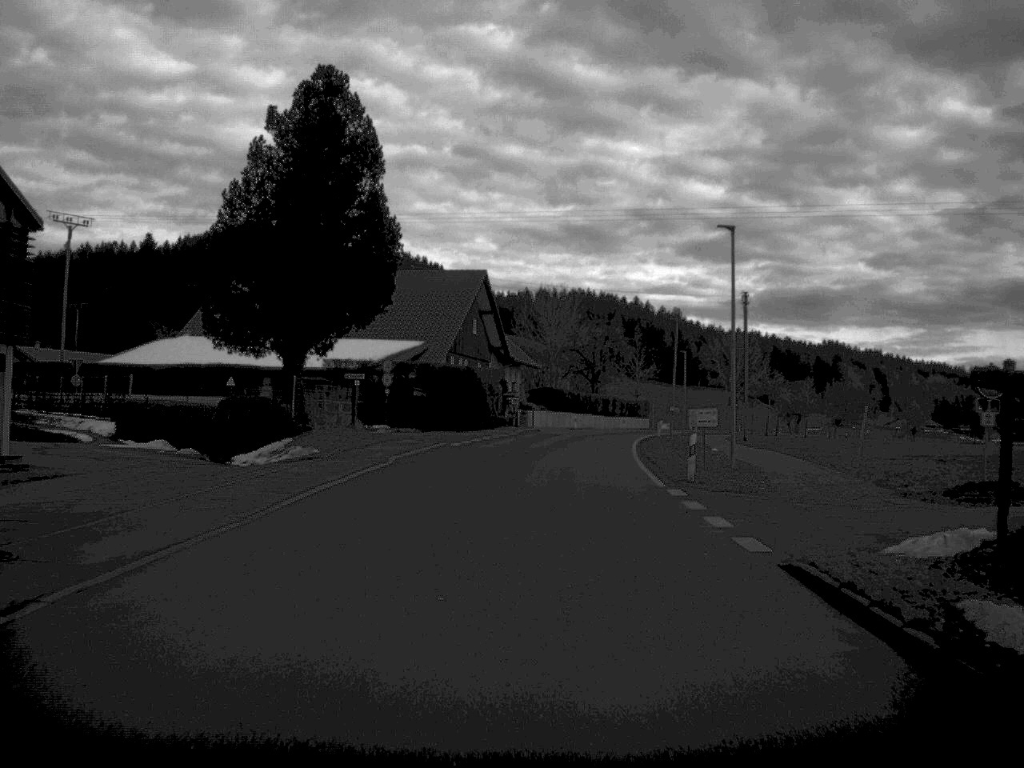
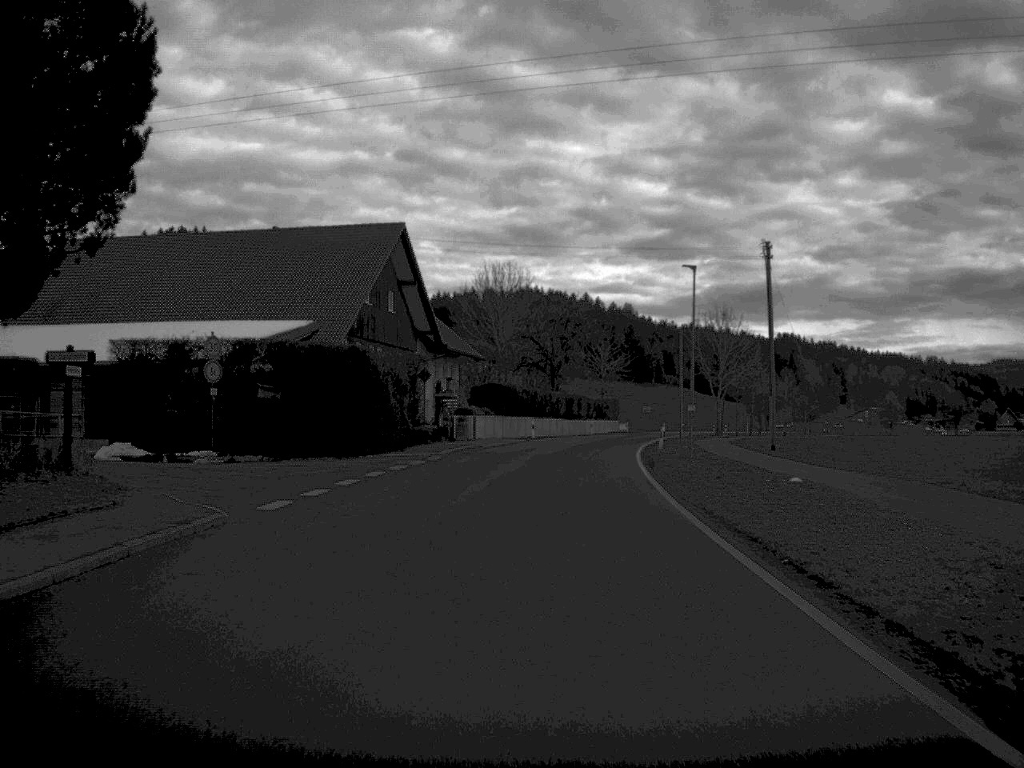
(+0.5, +25.0) m; +2°
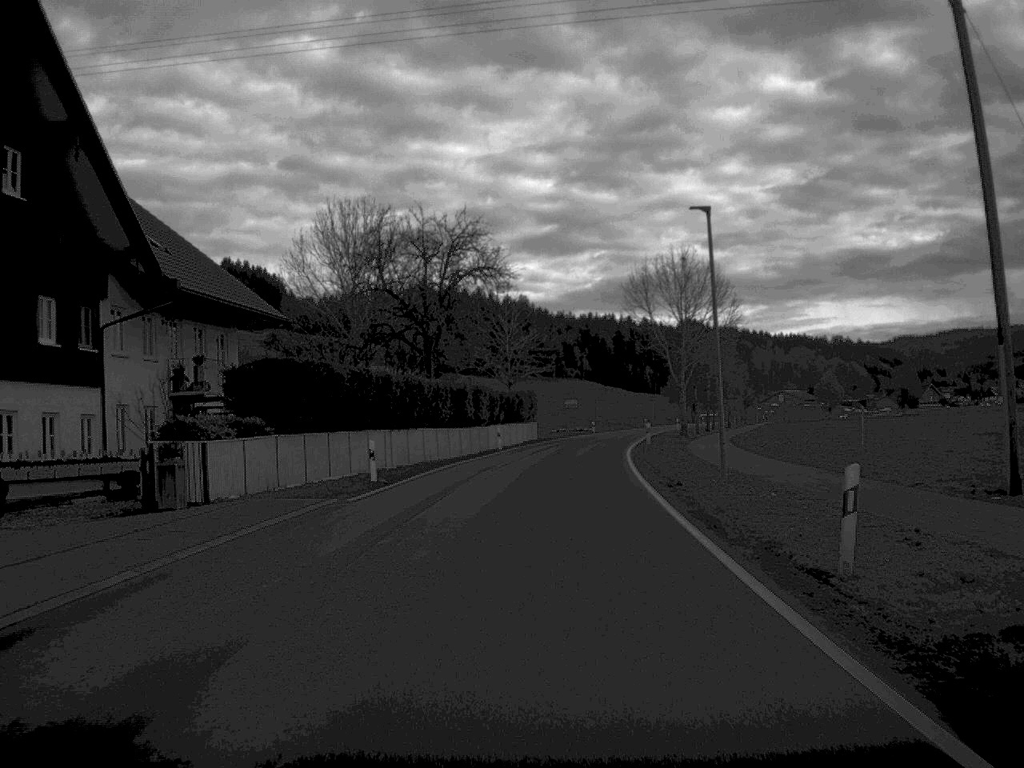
(+1.5, +39.6) m; +4°
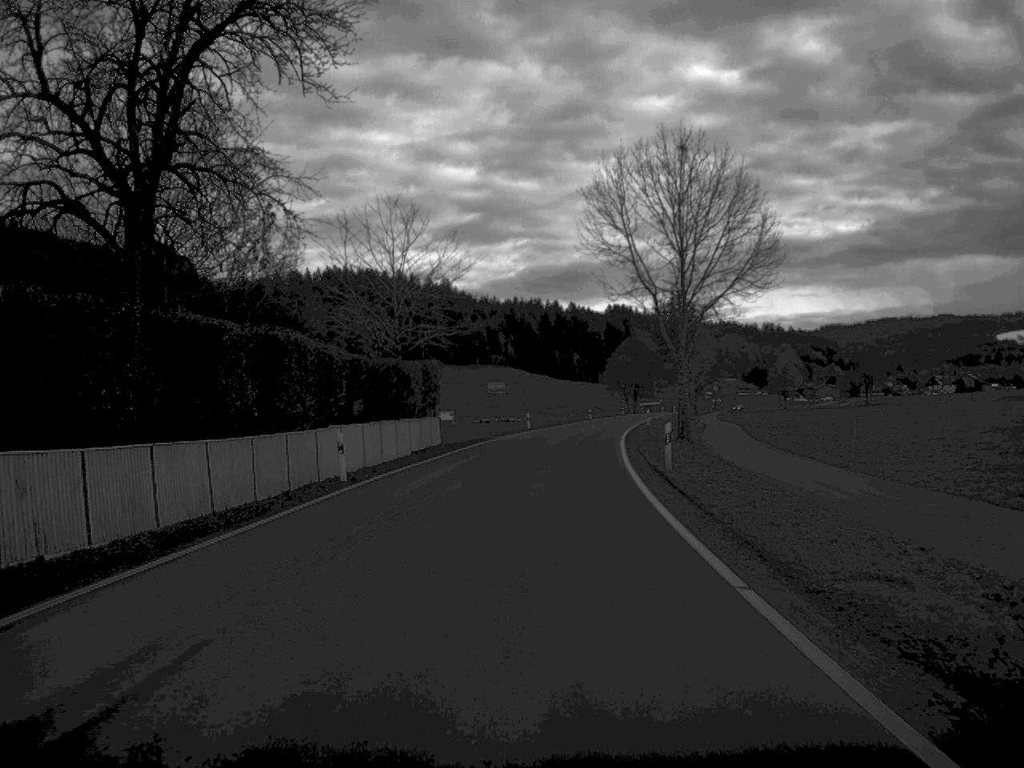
(+0.9, +33.0) m; +3°
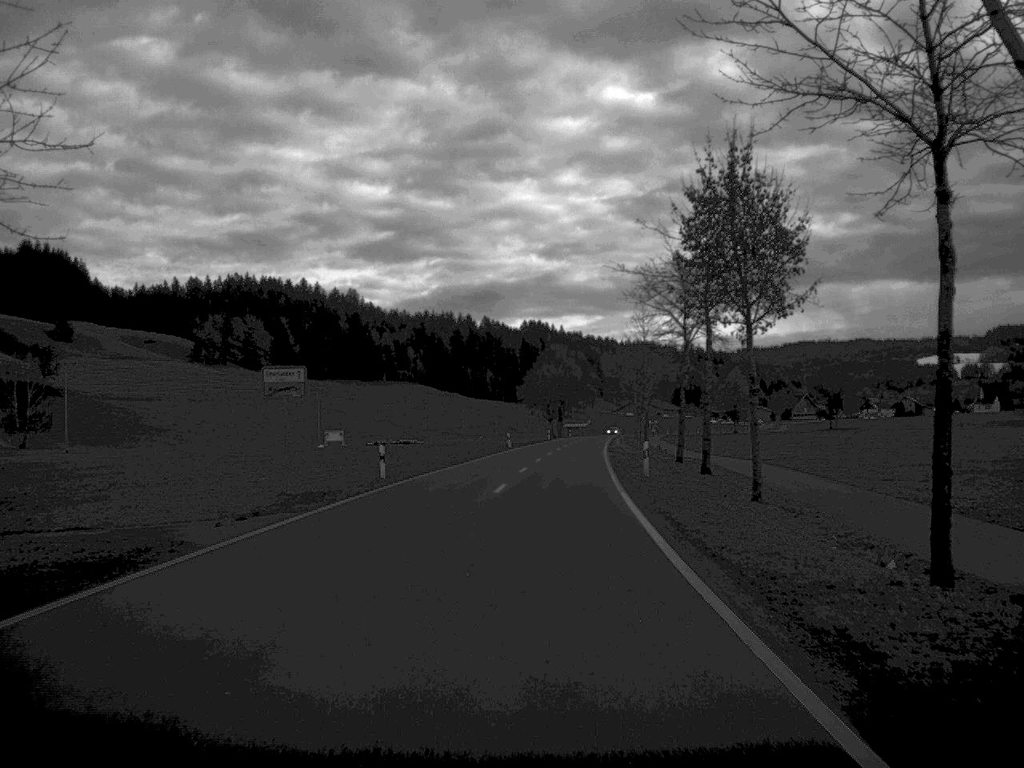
(+1.5, +42.6) m; +4°
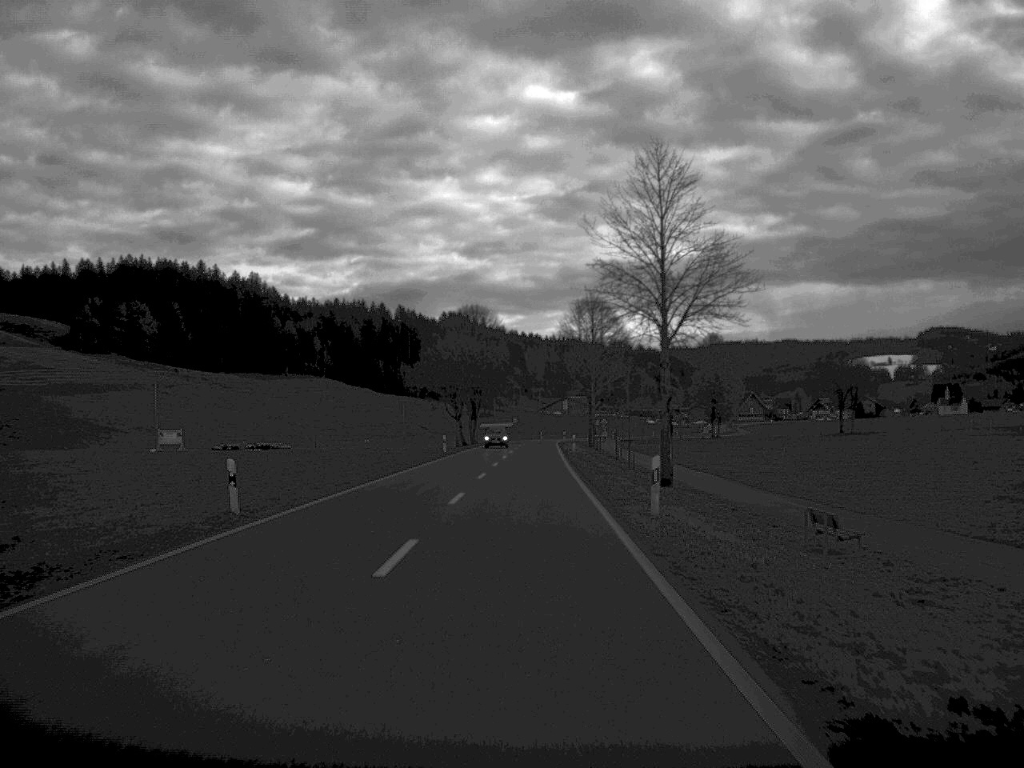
(+2.3, +63.7) m; +3°
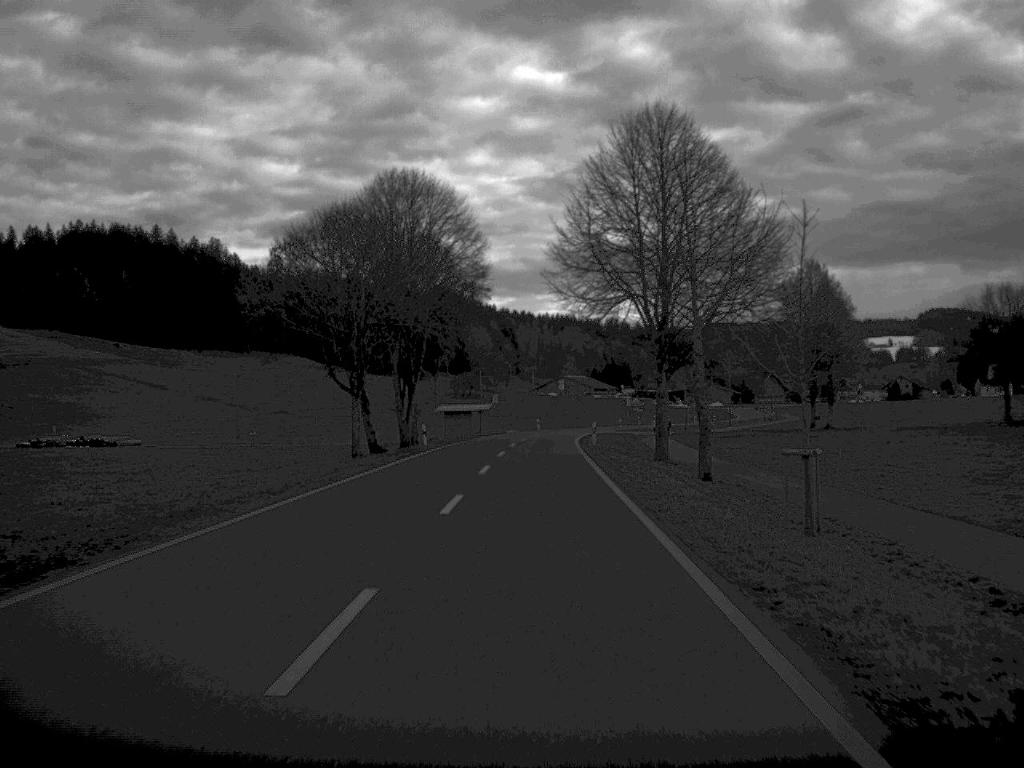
(+0.3, +66.6) m; 0°
